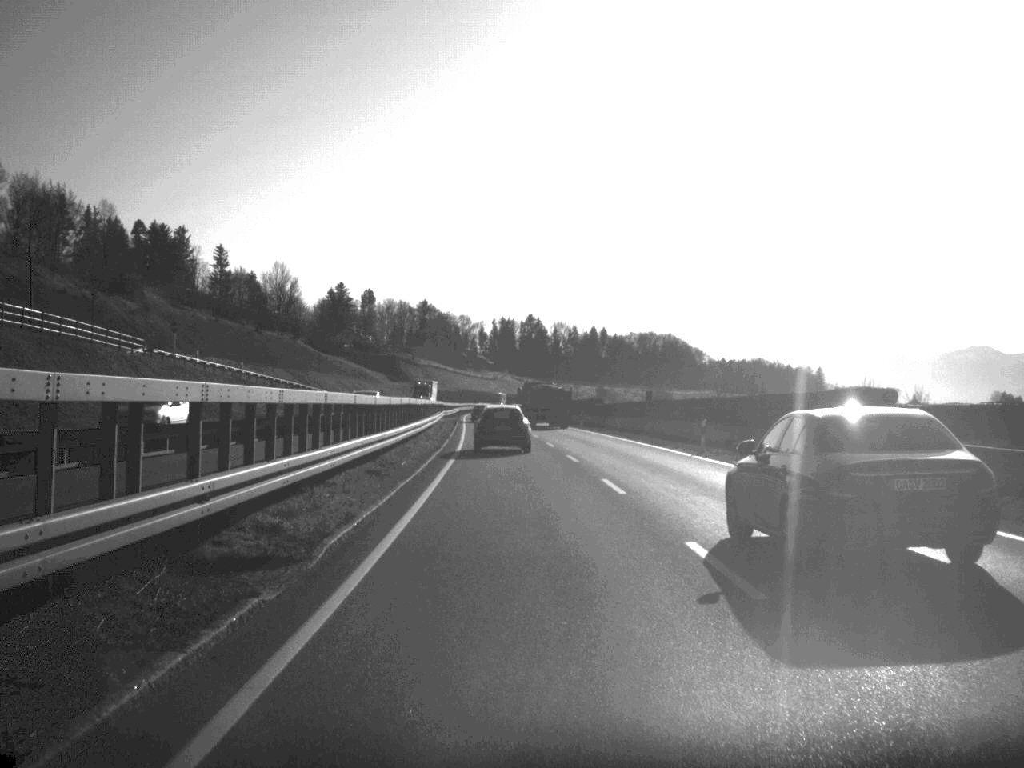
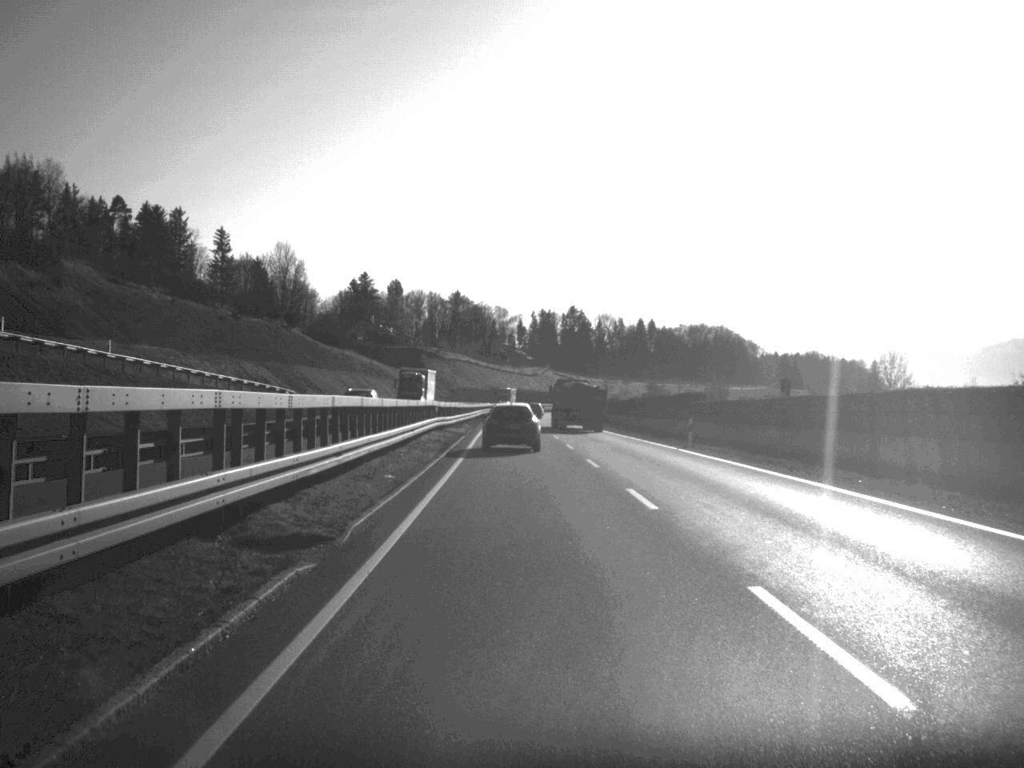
(-0.7, +39.2) m; -2°
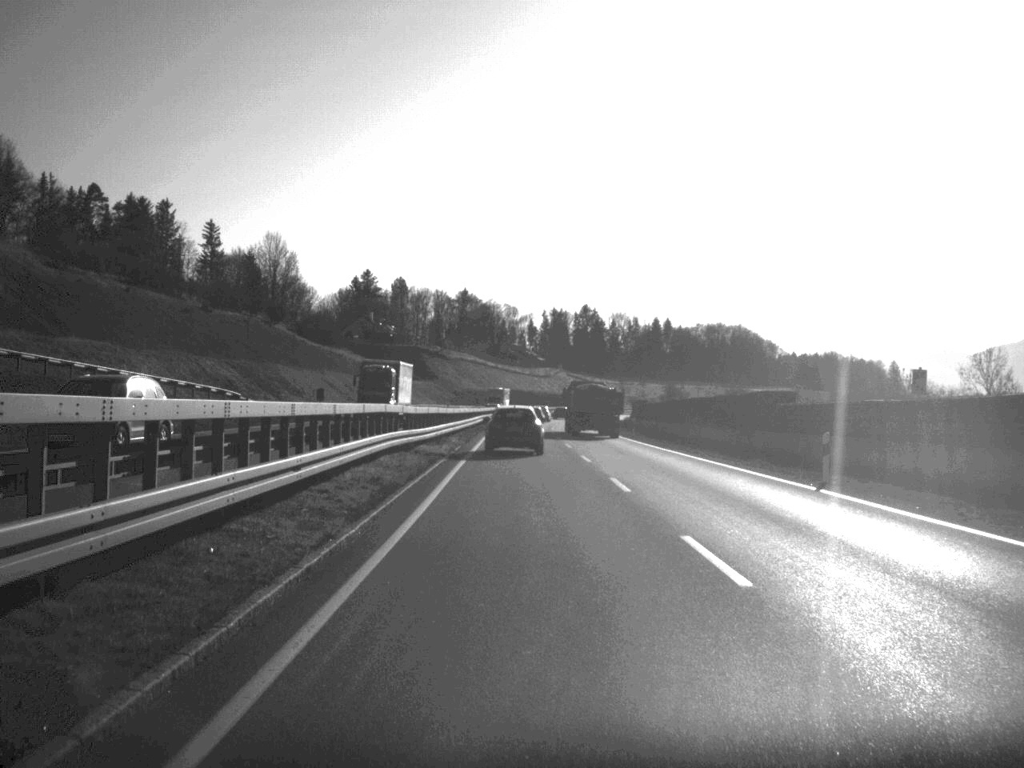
(-0.1, +19.2) m; 0°
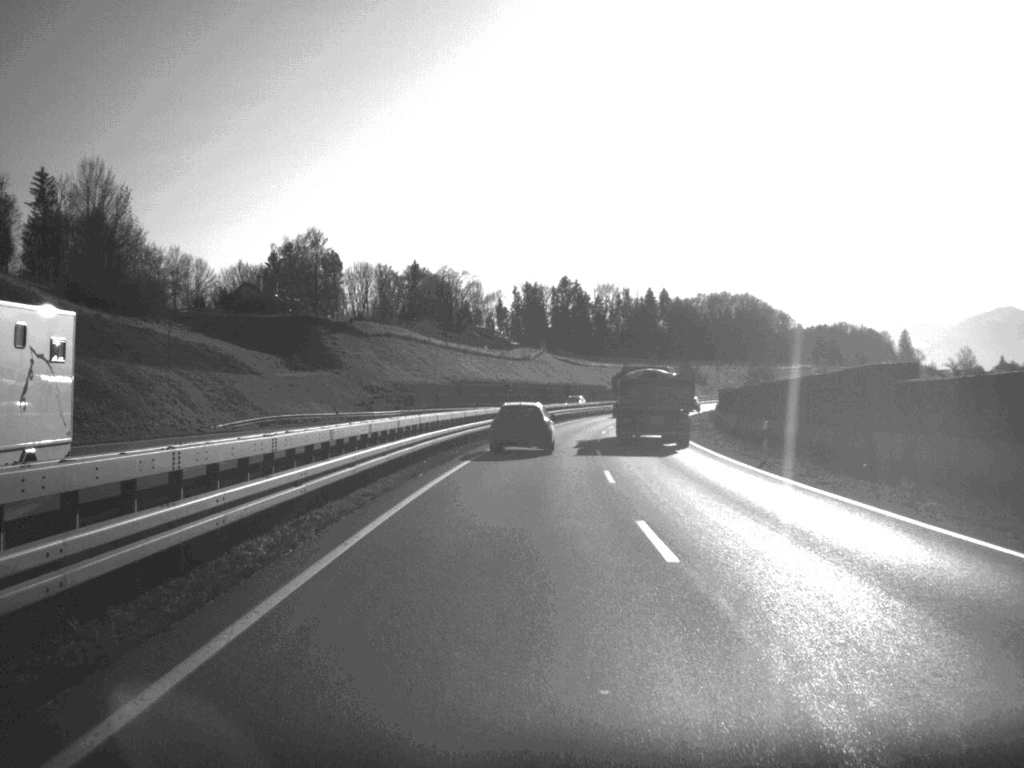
(+0.4, +81.6) m; +1°
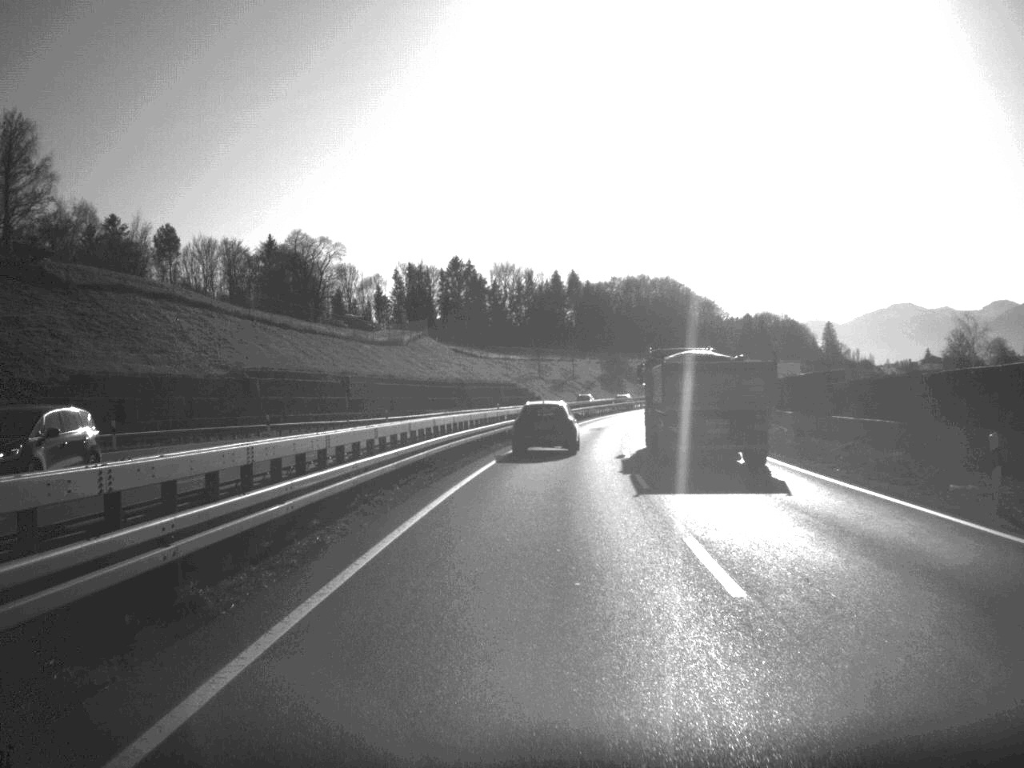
(+2.2, +61.8) m; +5°
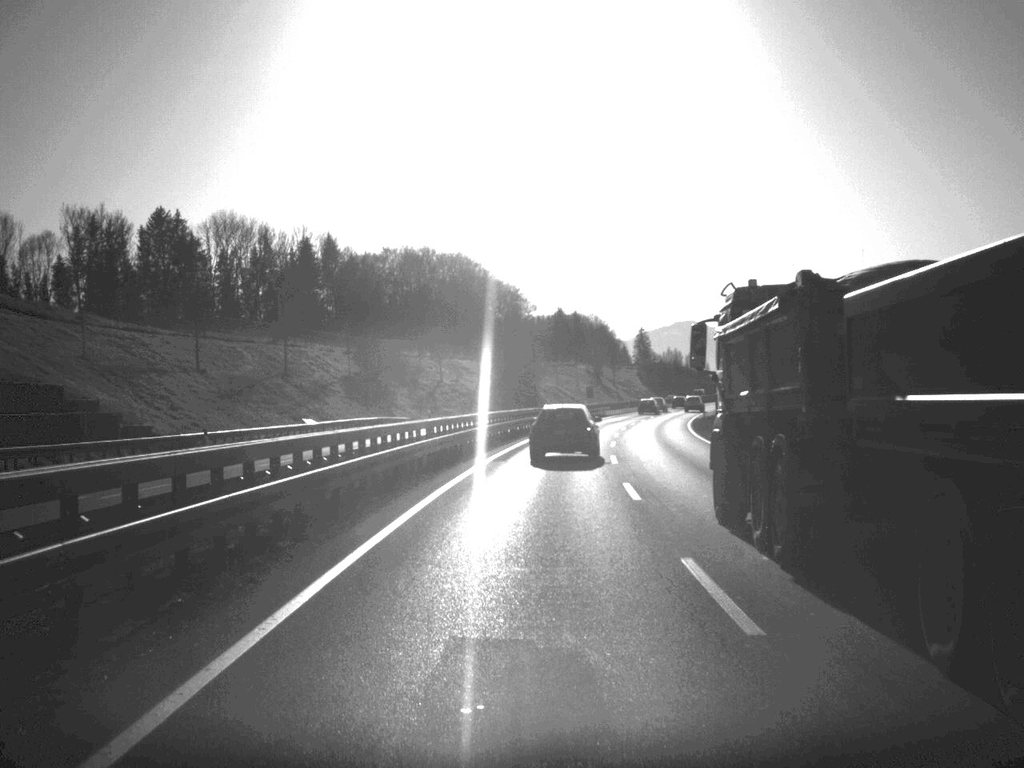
(+8.4, +96.4) m; +10°
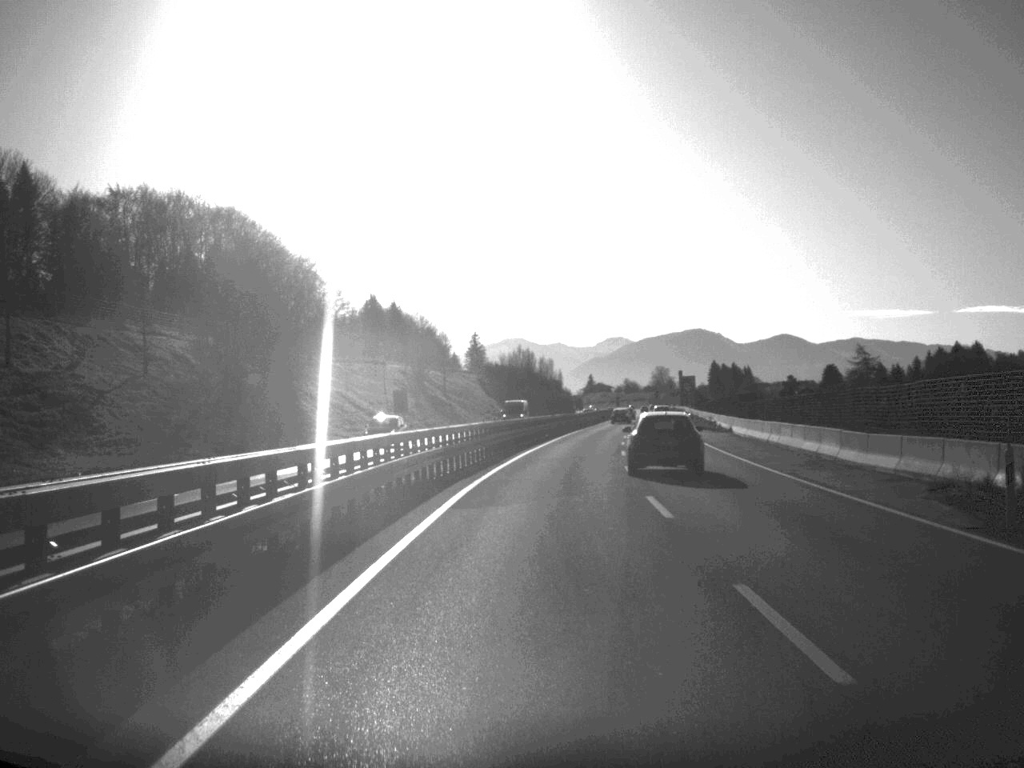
(+5.3, +83.4) m; +8°
